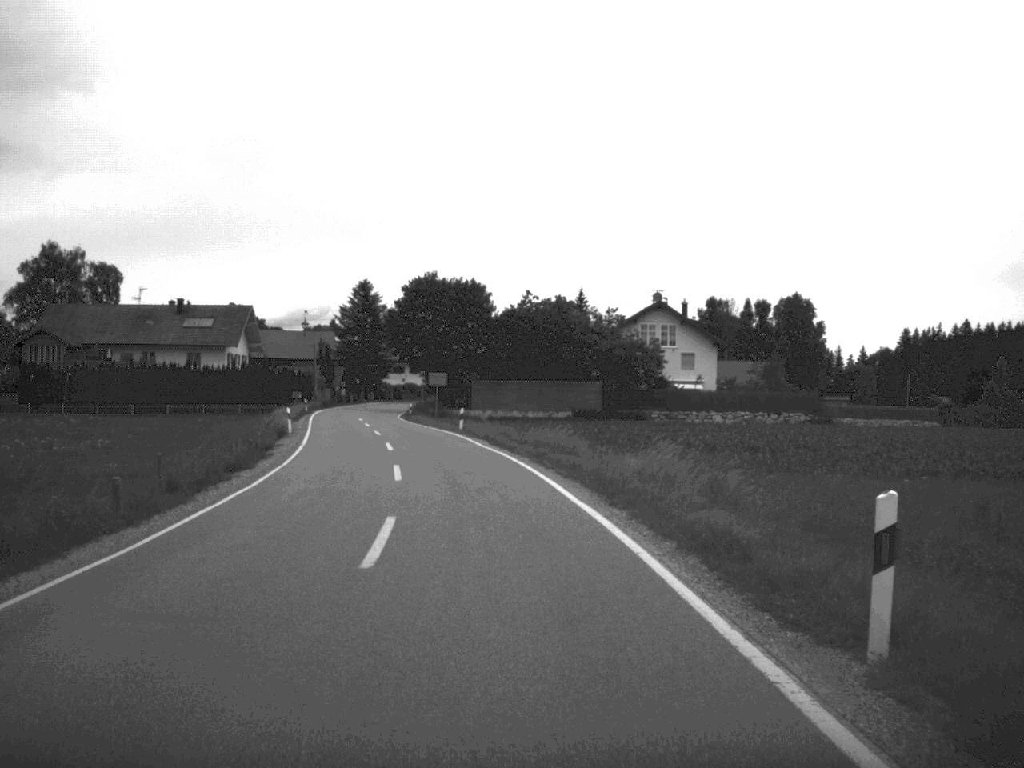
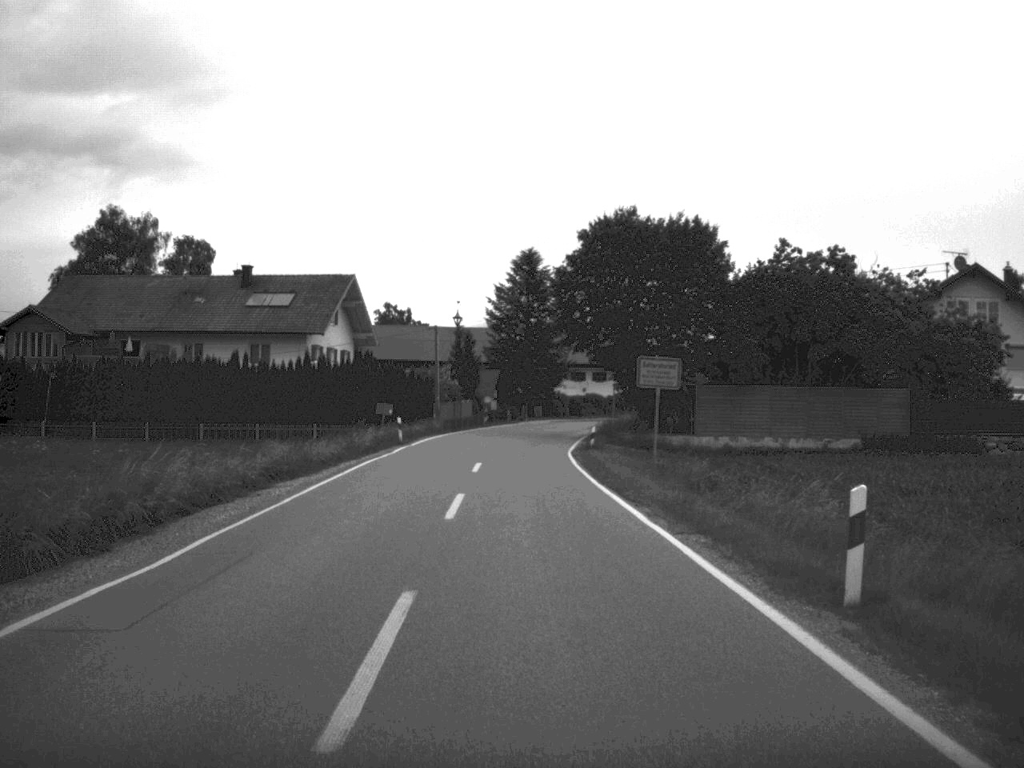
(-3.5, +41.3) m; -8°
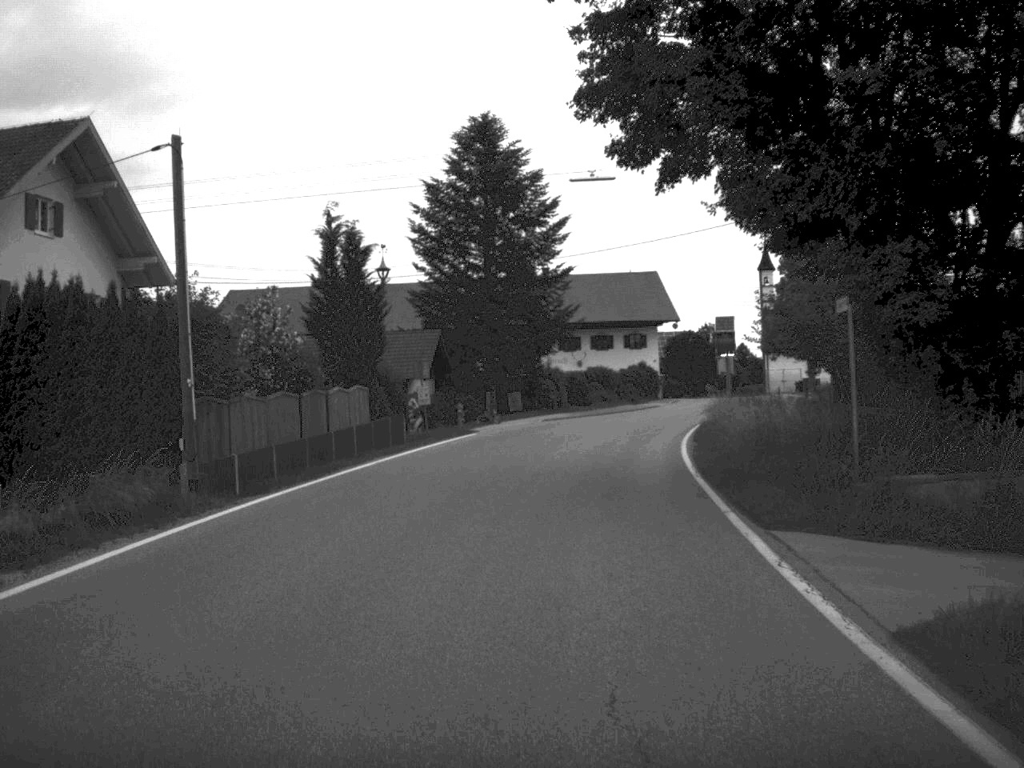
(-0.2, +46.7) m; +2°
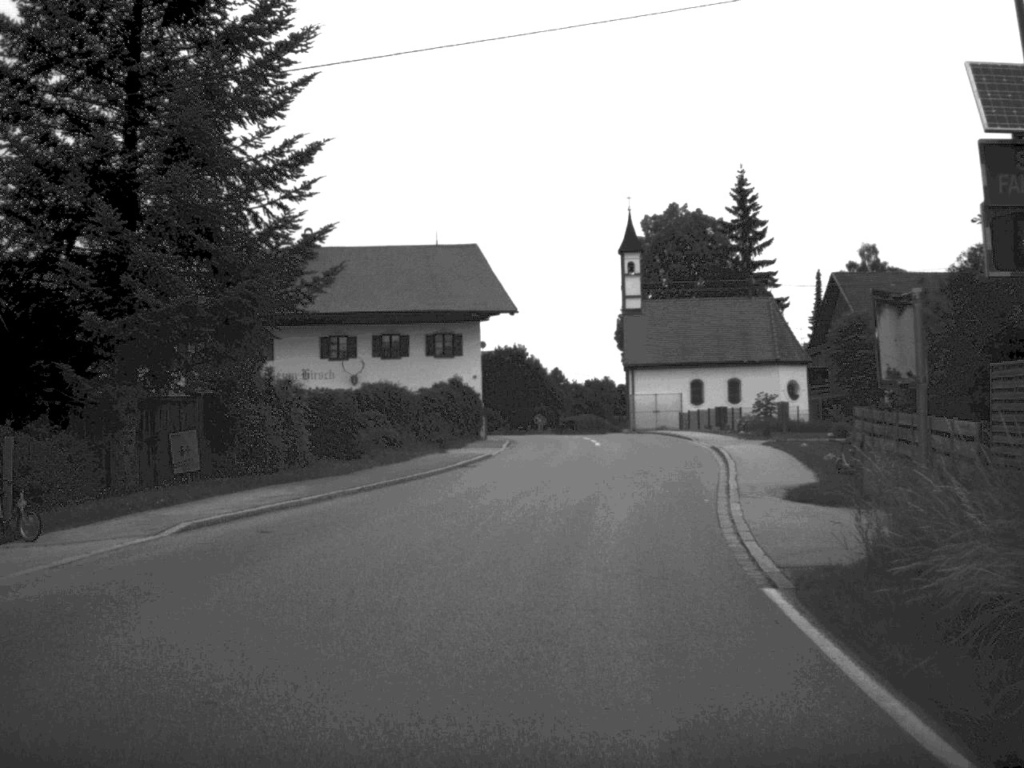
(+2.1, +33.0) m; +9°
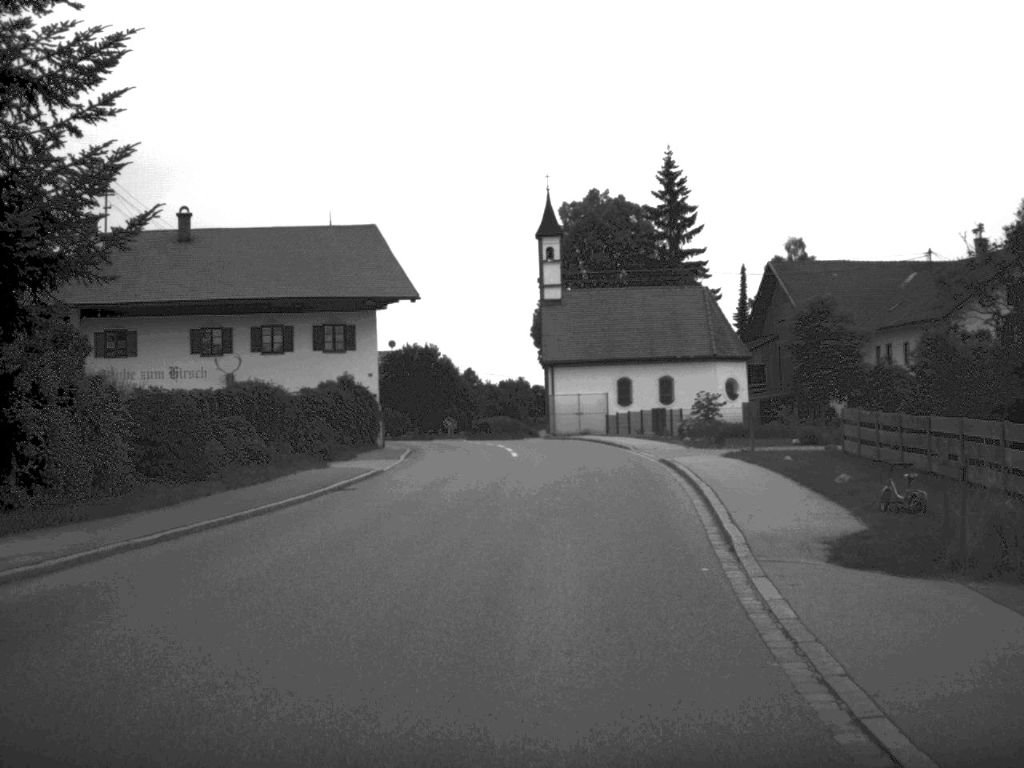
(+0.3, +7.8) m; +4°
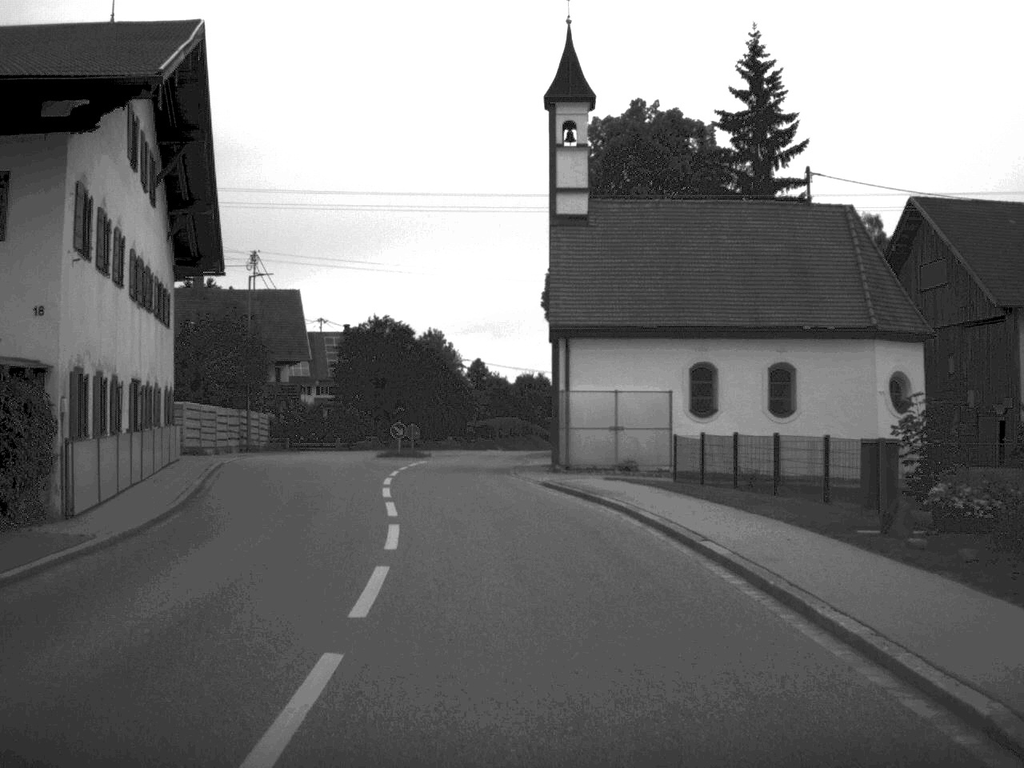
(+0.9, +30.9) m; -1°
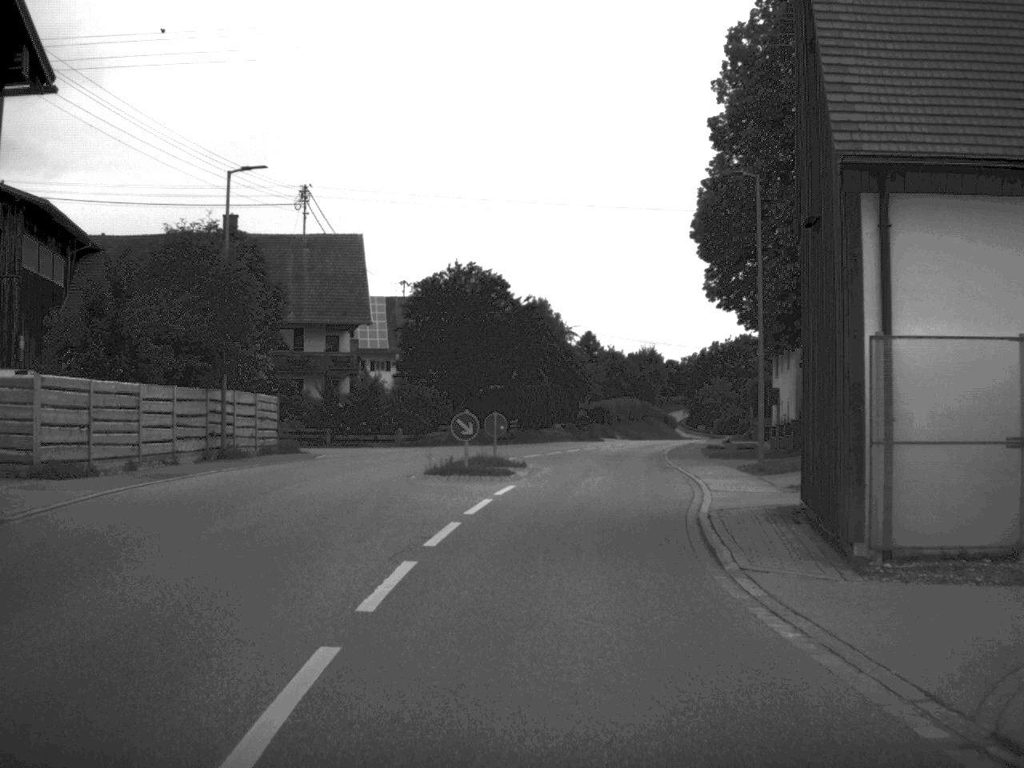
(-1.2, +21.9) m; -5°
